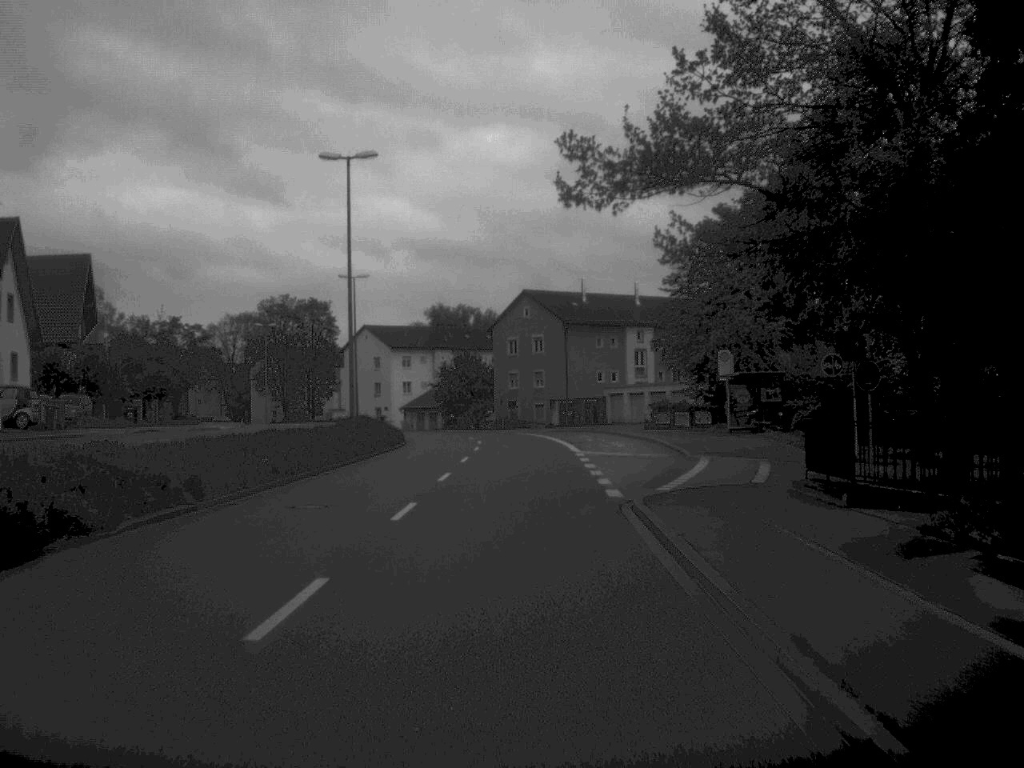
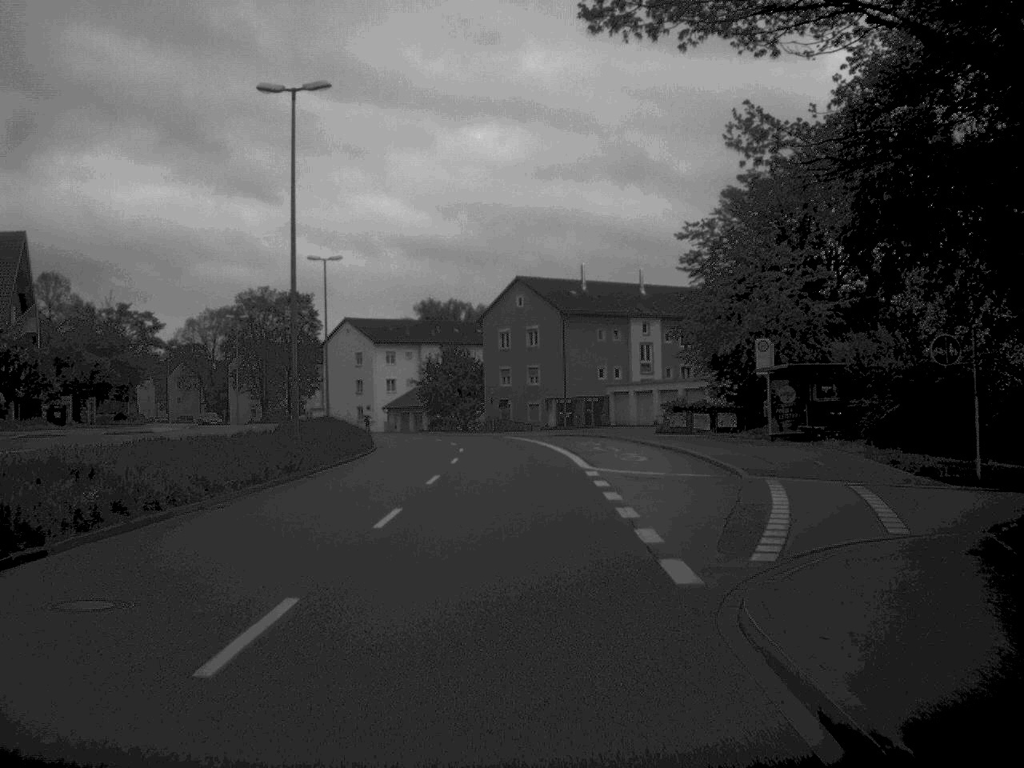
(0.0, +10.0) m; 0°
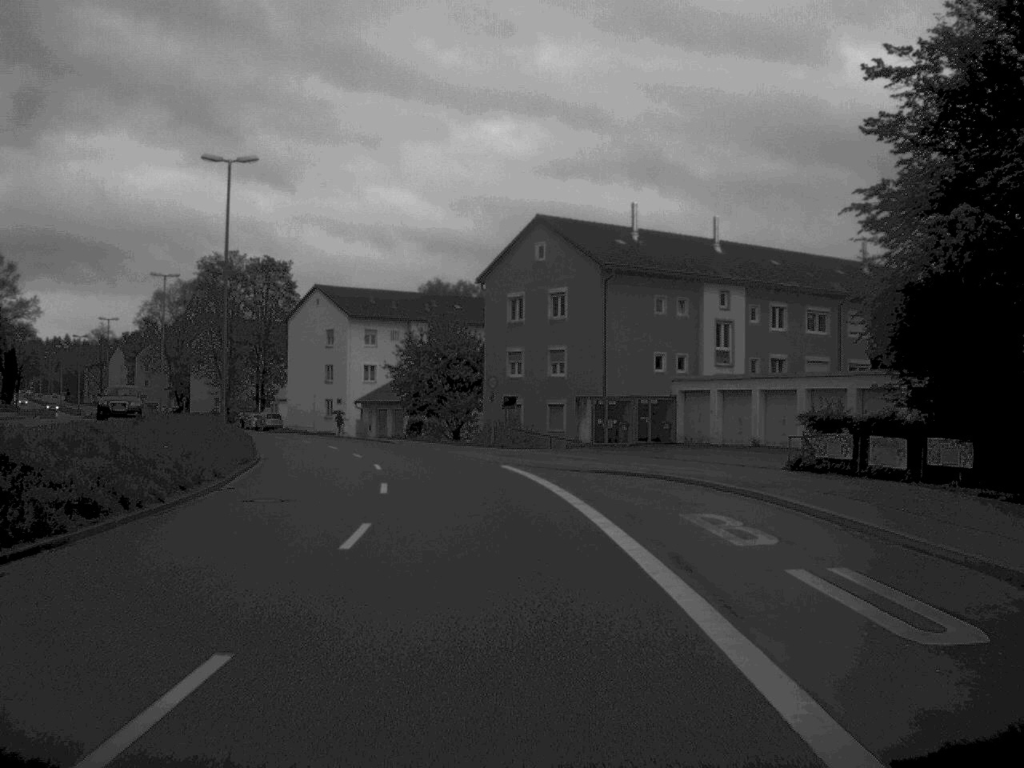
(-0.1, +29.1) m; -1°
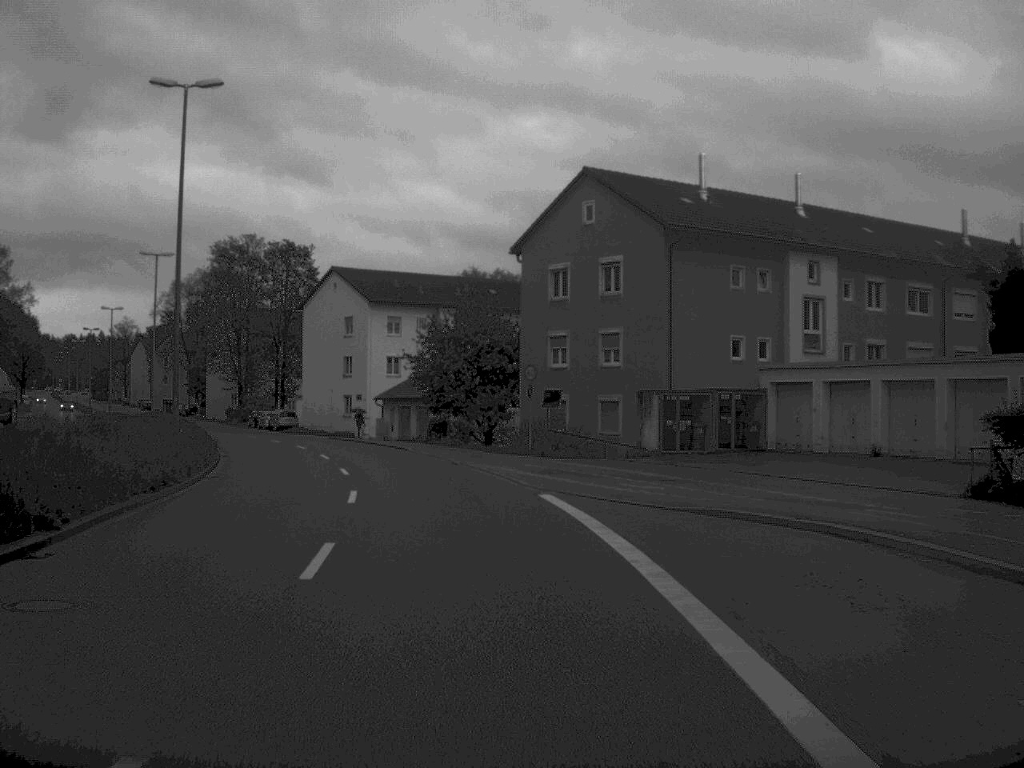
(-0.2, +11.3) m; -2°
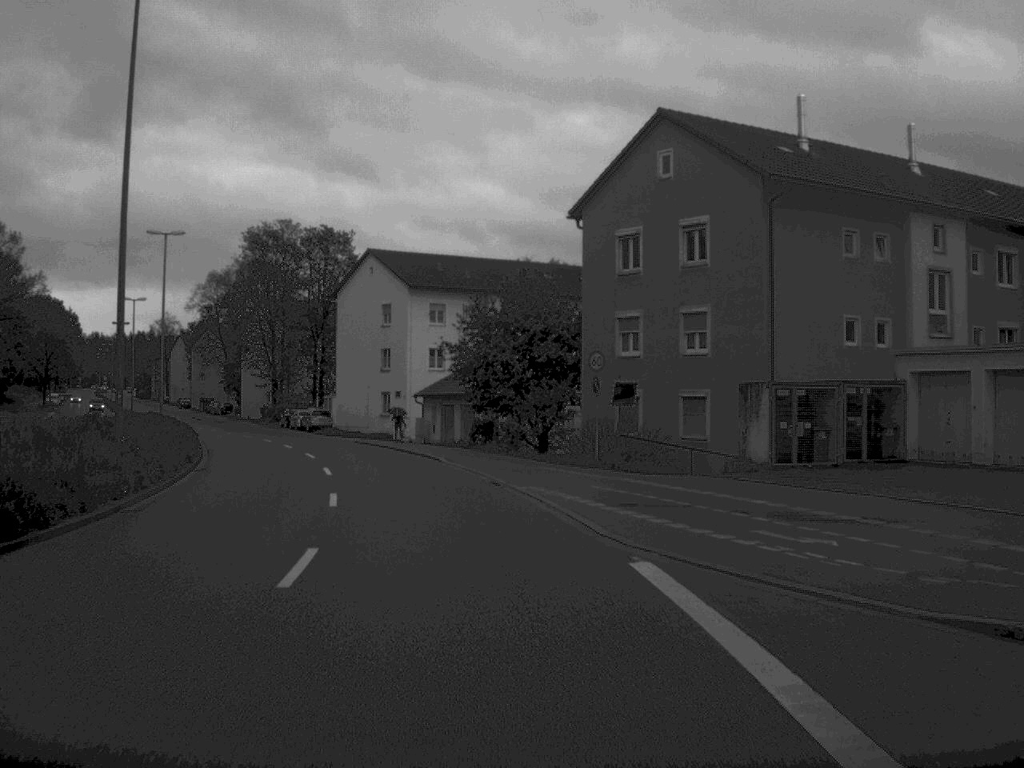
(-0.2, +9.4) m; -3°
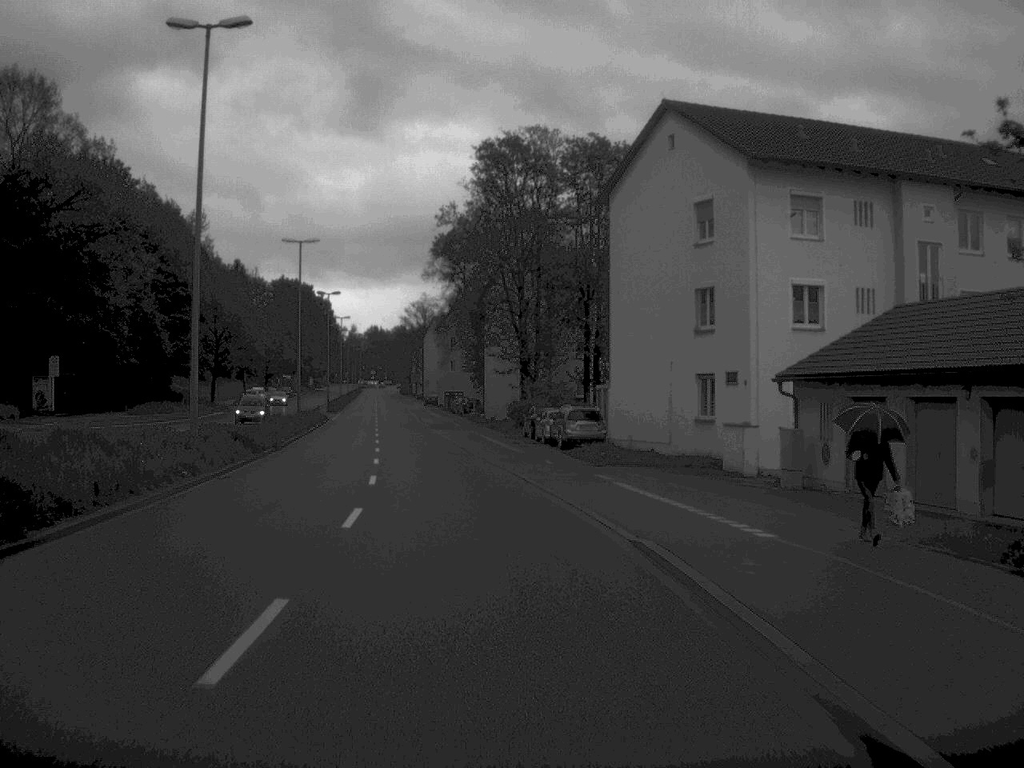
(-4.9, +39.0) m; -13°
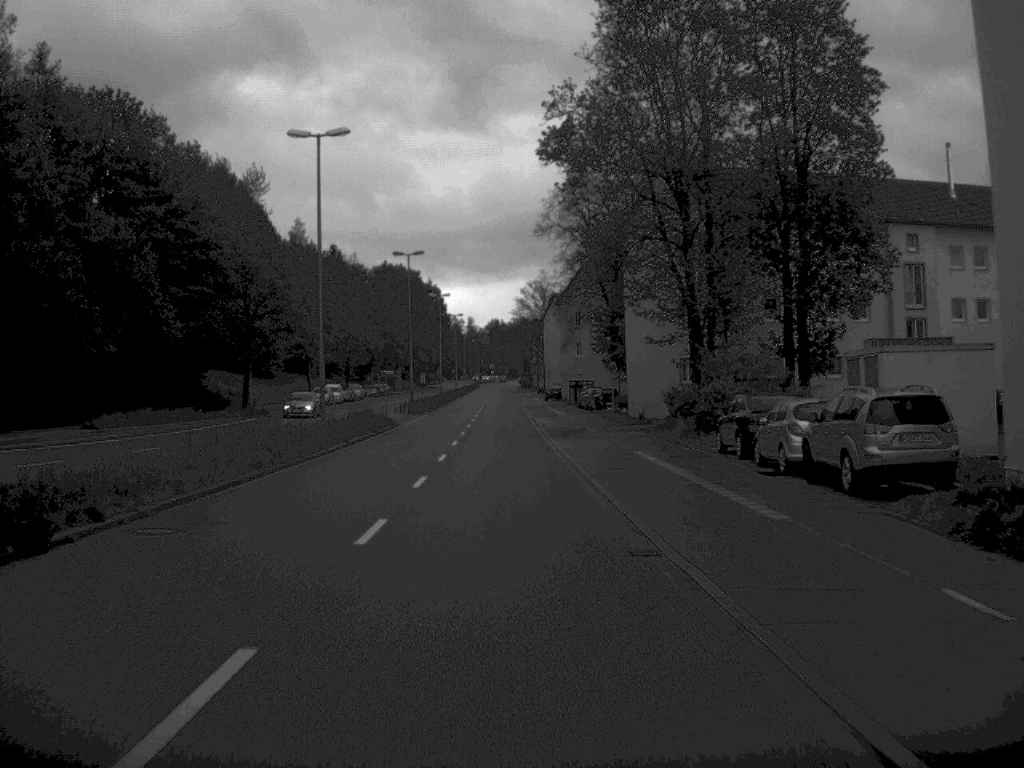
(-1.7, +28.8) m; -6°
